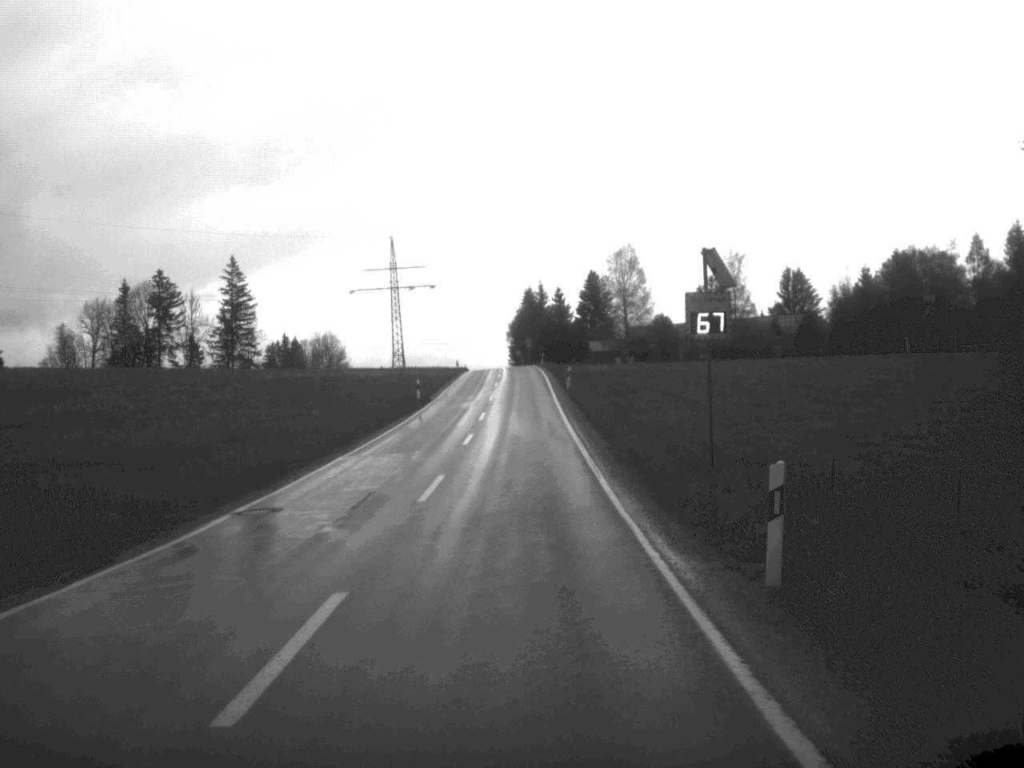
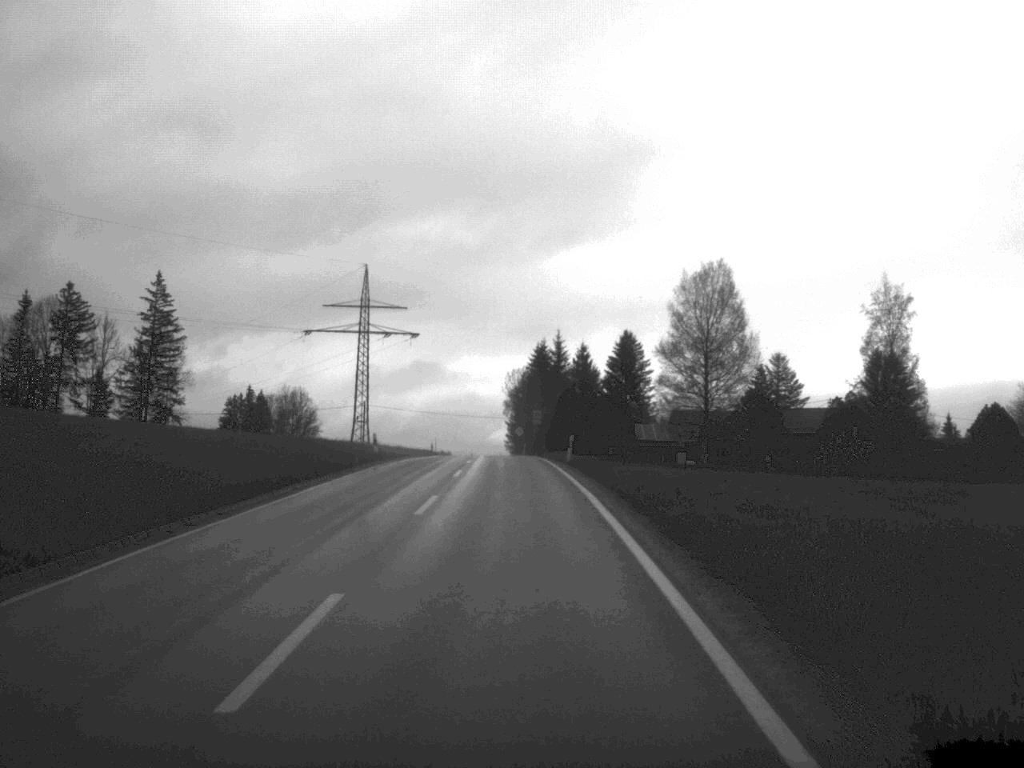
(-0.1, +58.8) m; 0°
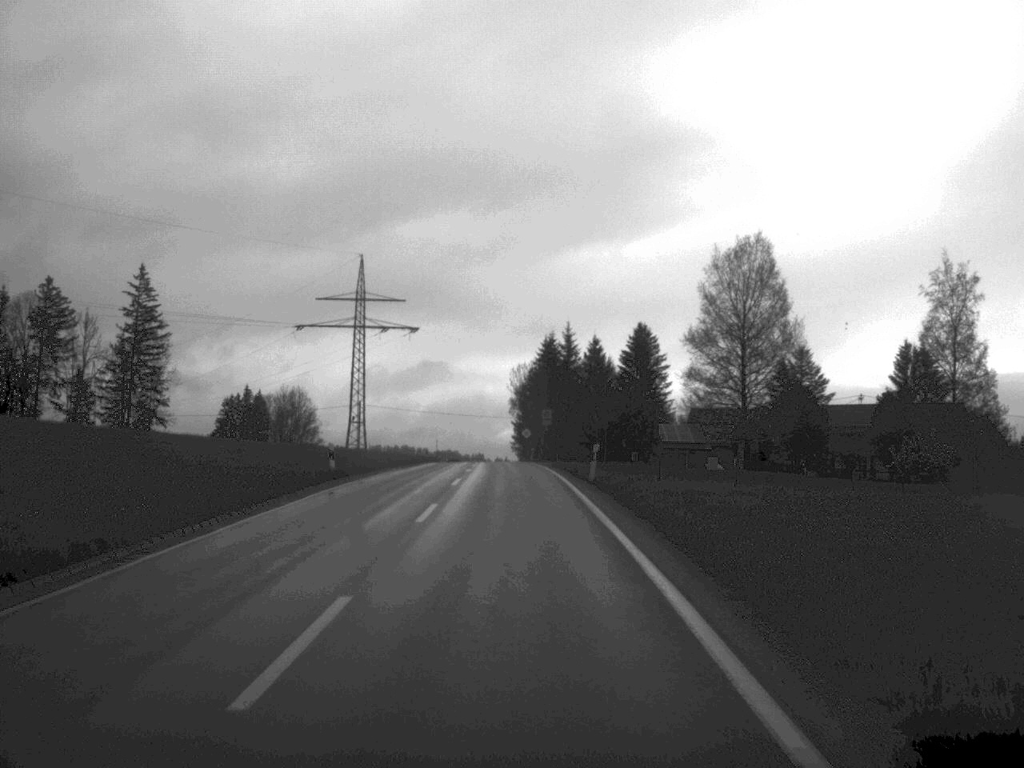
(0.0, +11.7) m; 0°
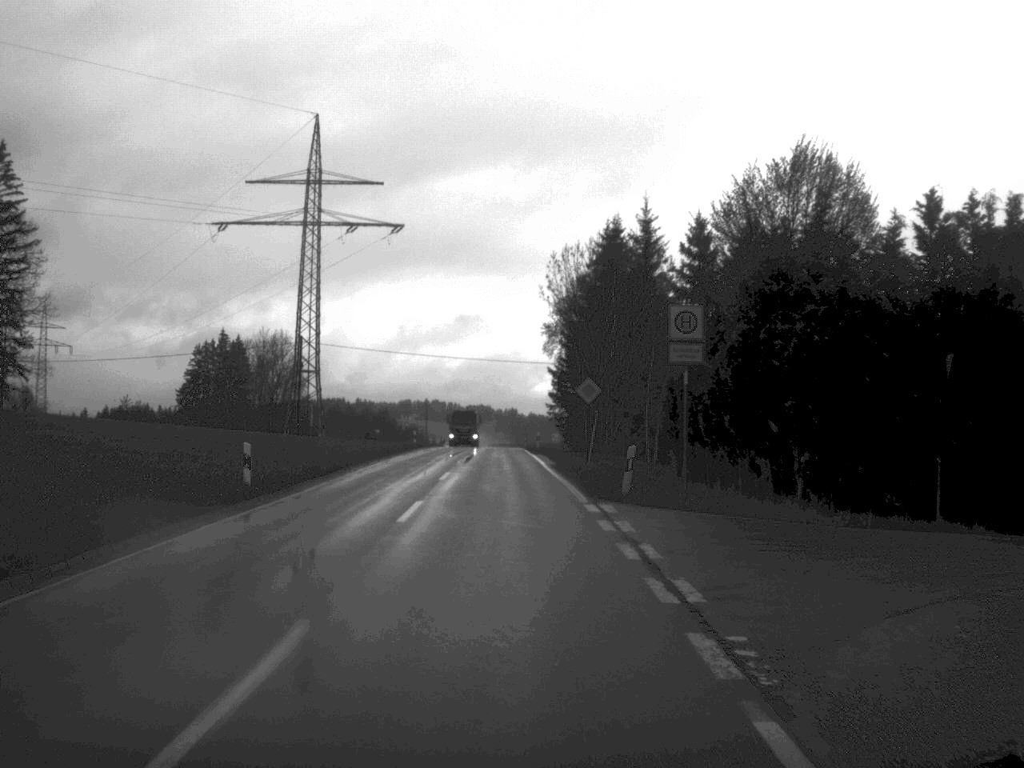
(-0.9, +59.9) m; -2°
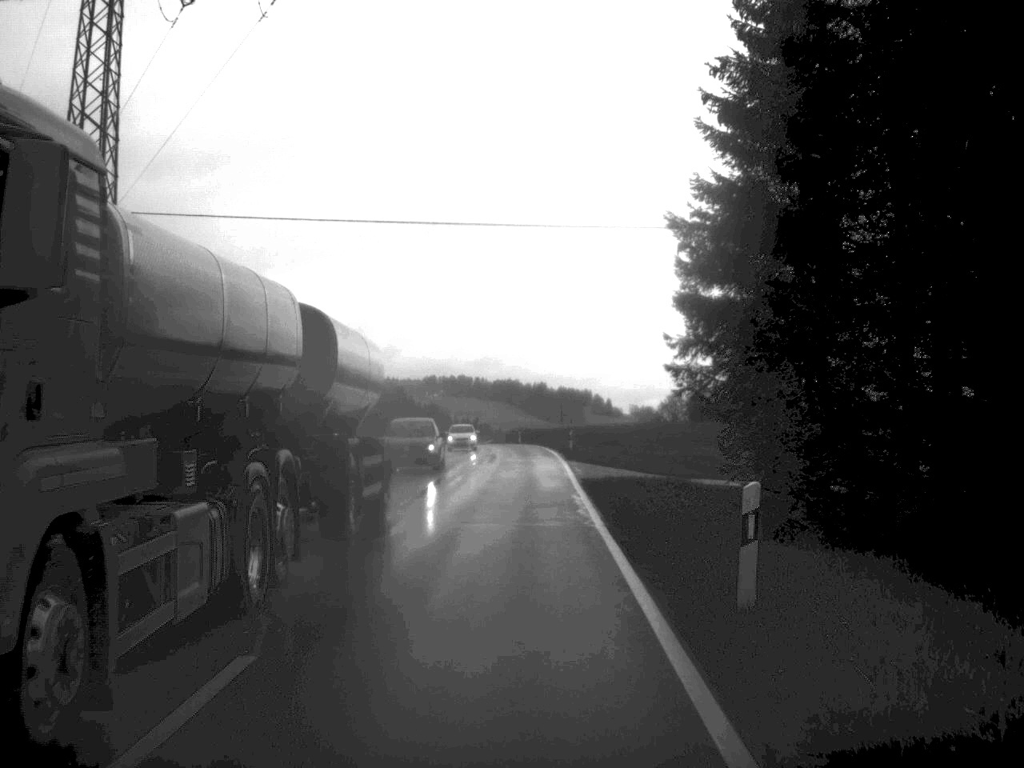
(-0.9, +60.0) m; -1°
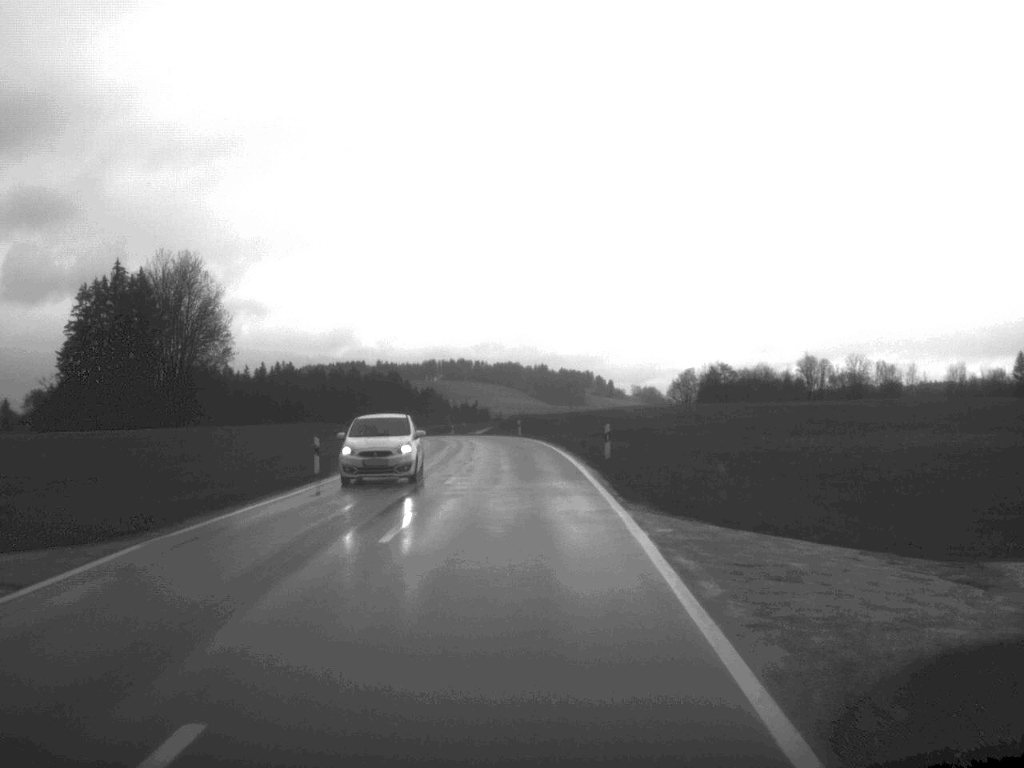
(0.0, +25.6) m; 0°
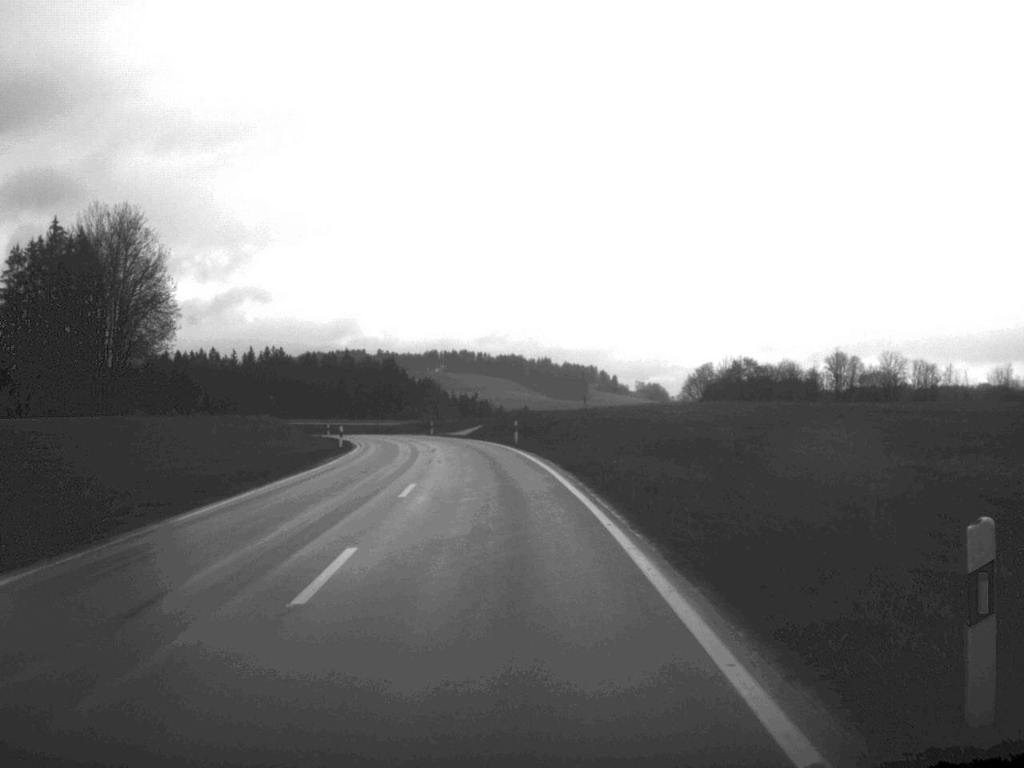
(+0.1, +27.6) m; 0°
